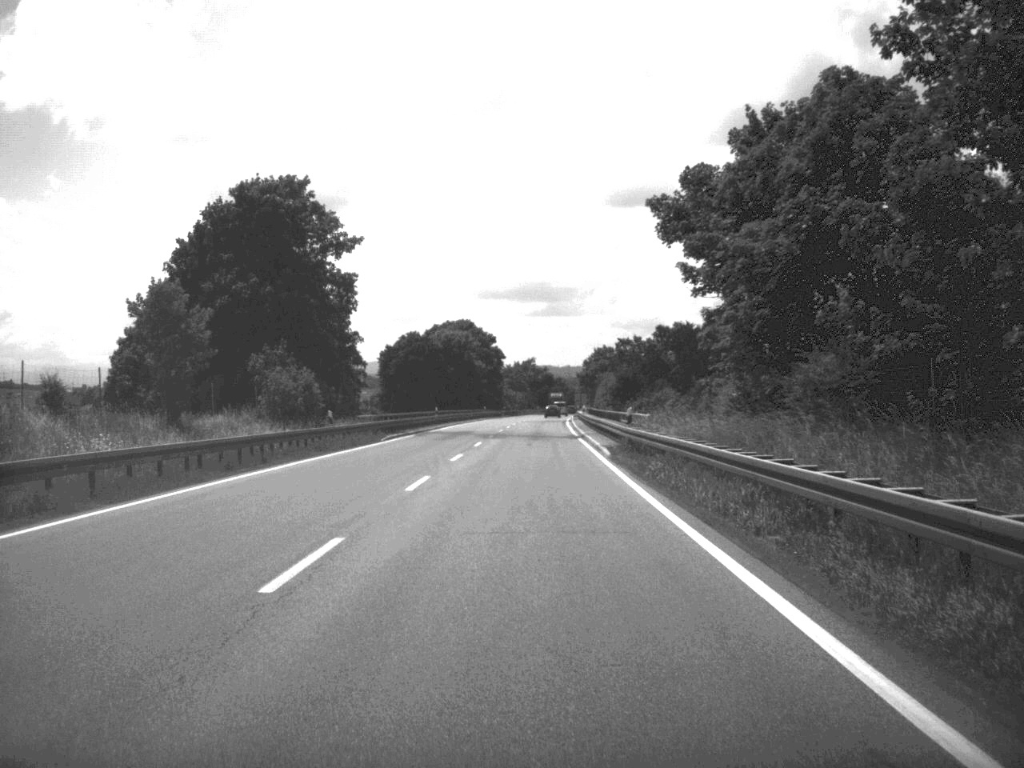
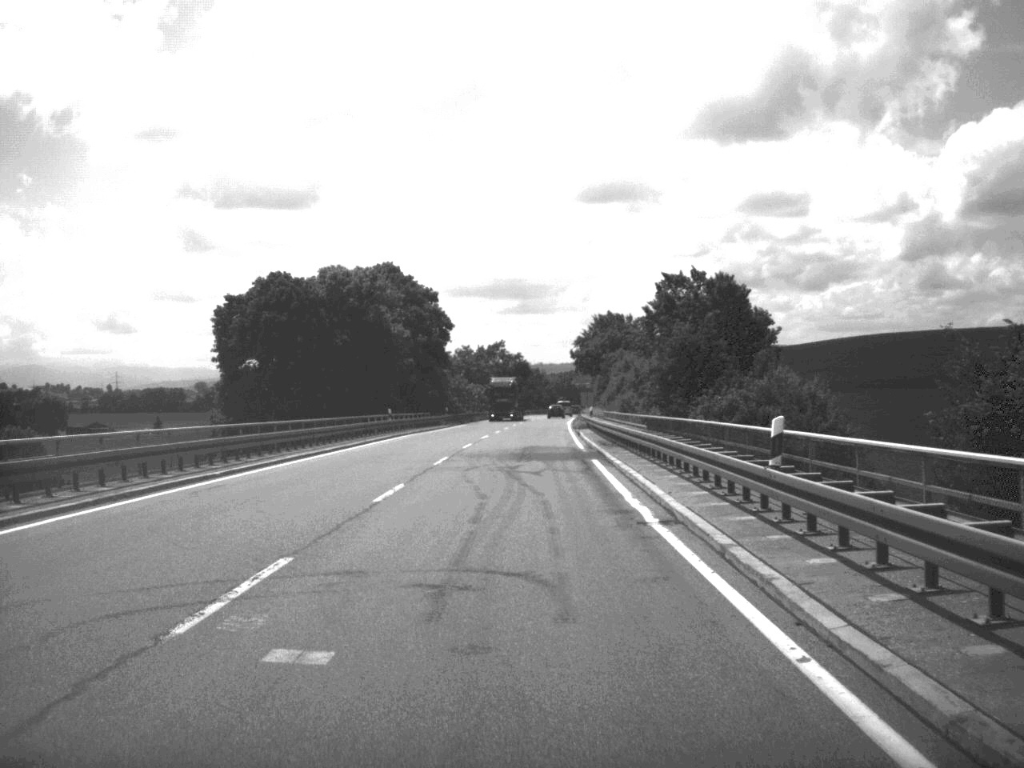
(+0.7, +72.6) m; +1°
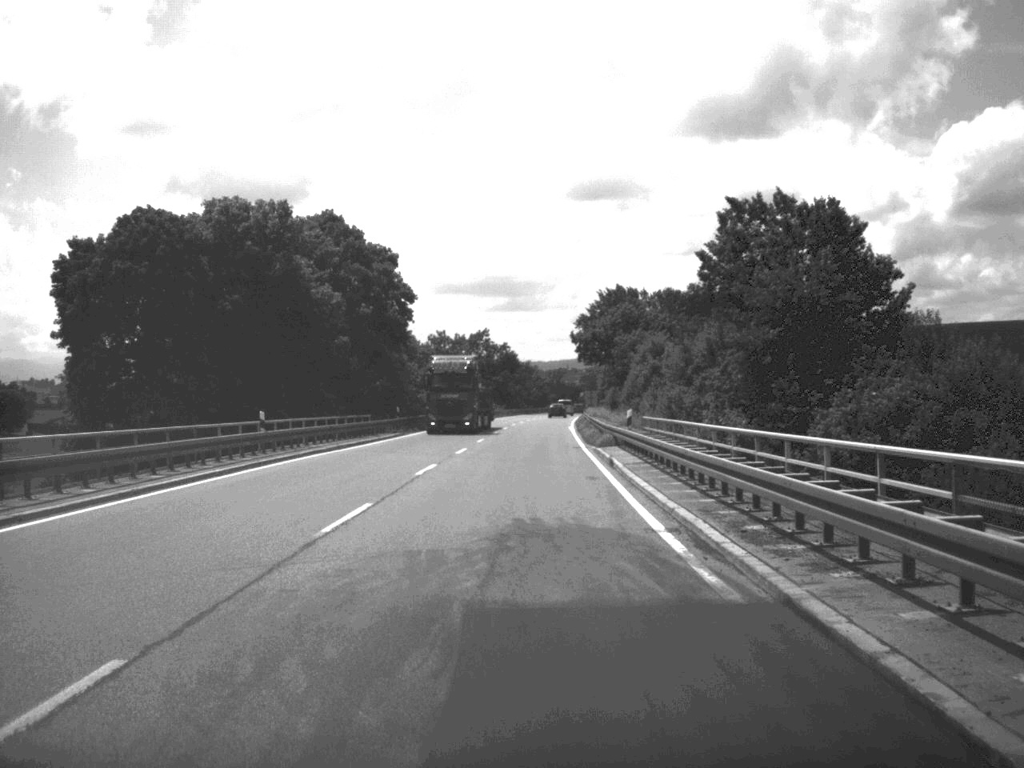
(+0.1, +28.4) m; 0°
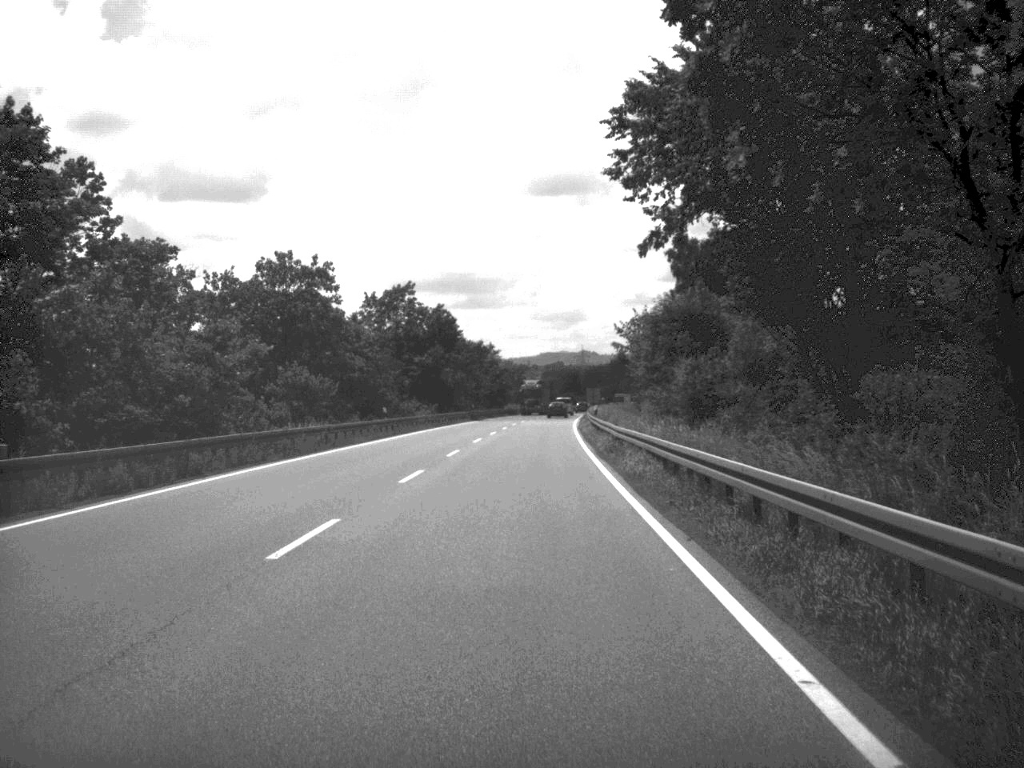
(+0.9, +72.8) m; +2°
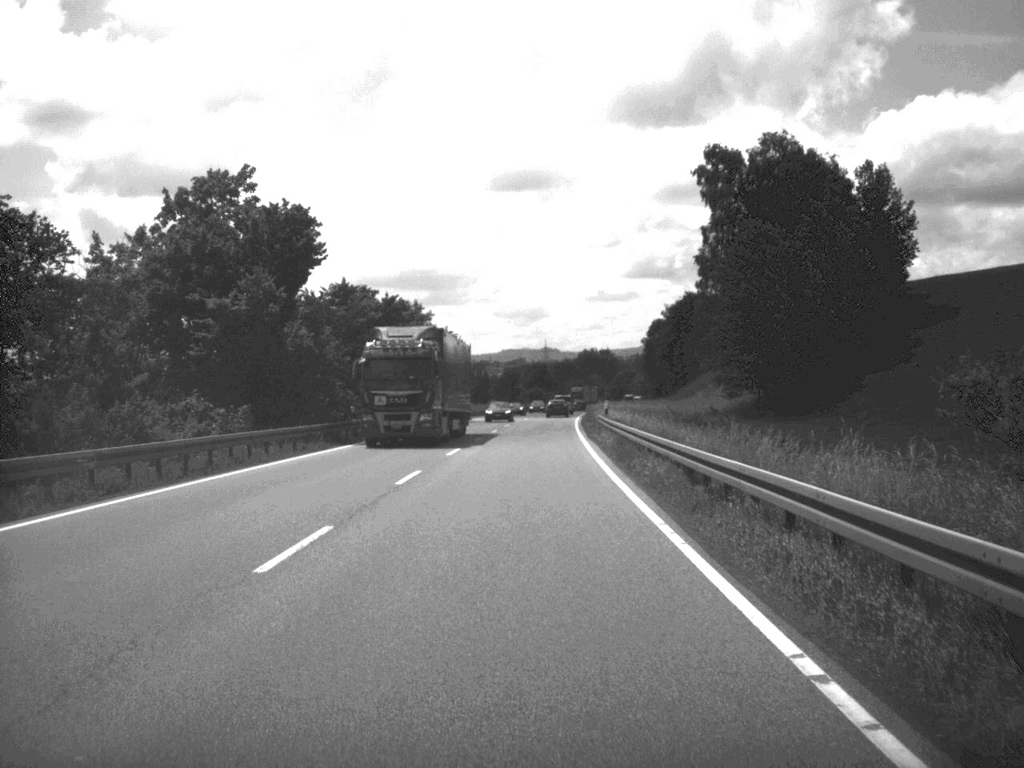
(+0.6, +59.2) m; +2°
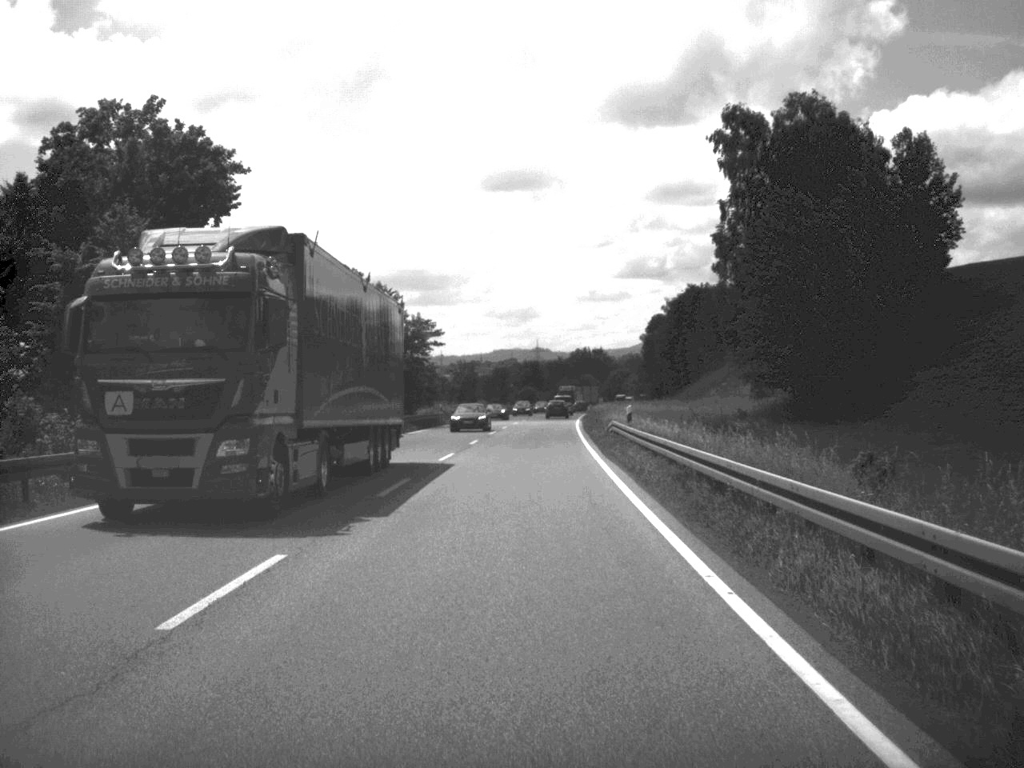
(0.0, +14.7) m; 0°
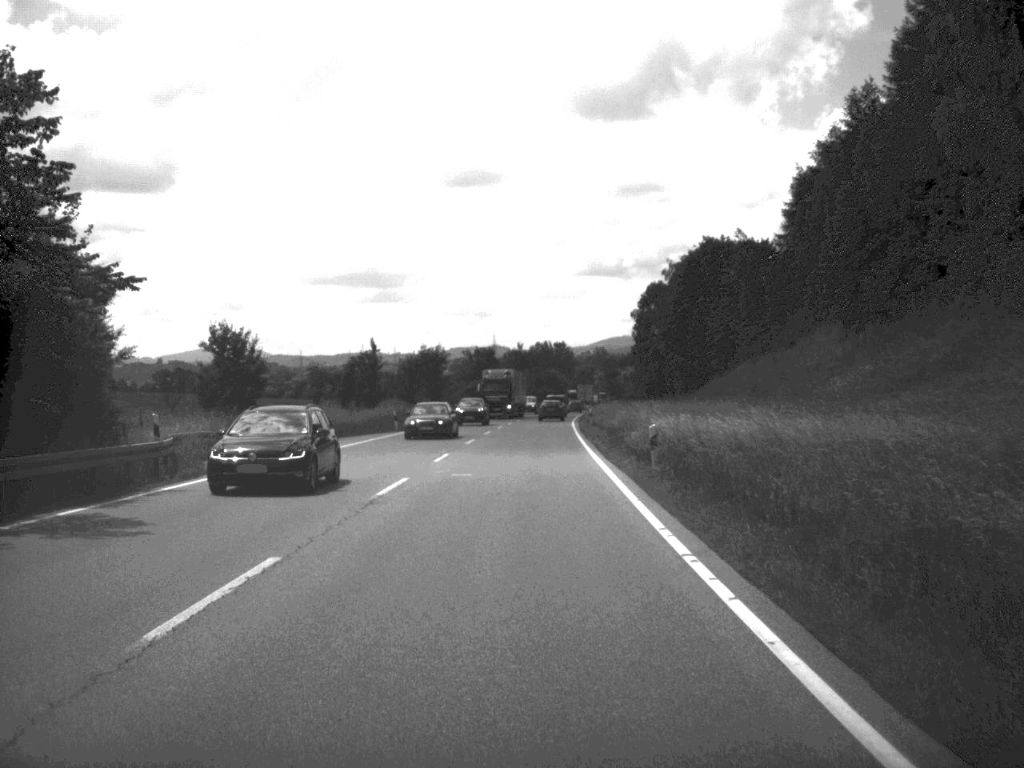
(+0.8, +59.6) m; +2°
